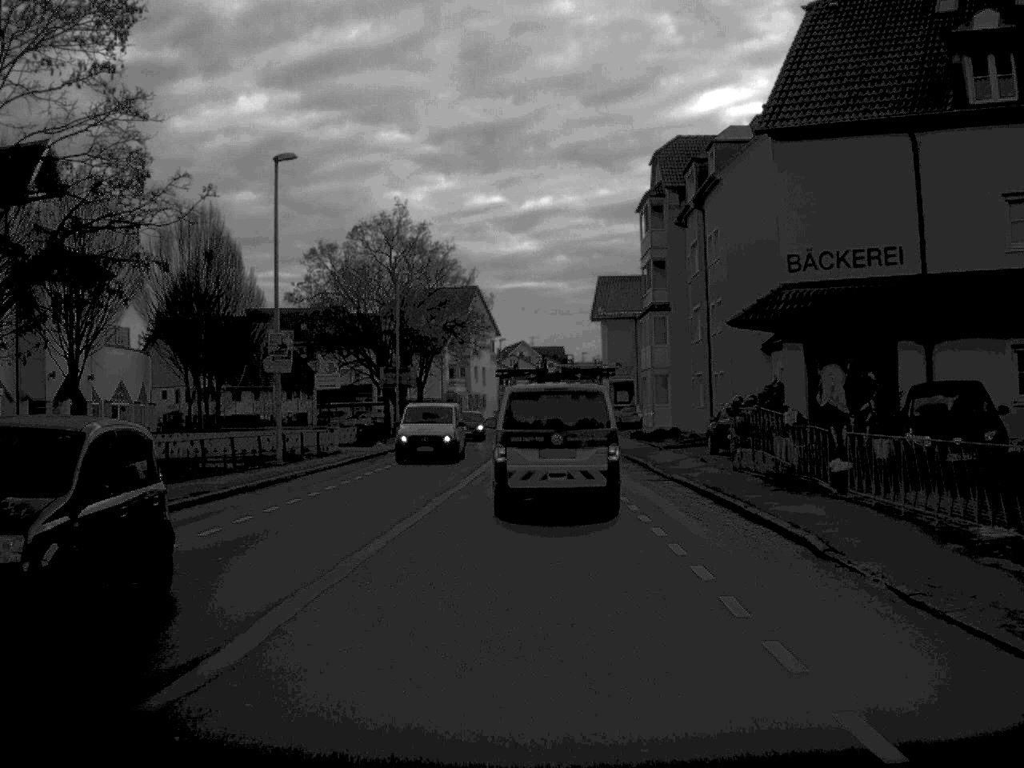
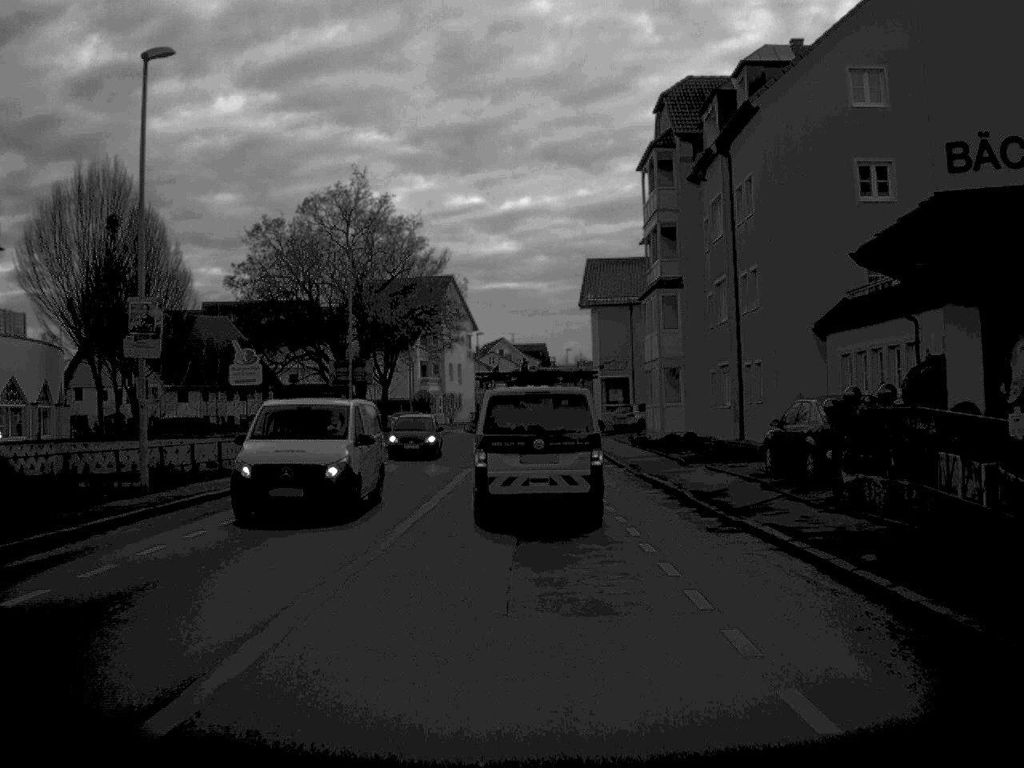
(+0.1, +11.4) m; +1°
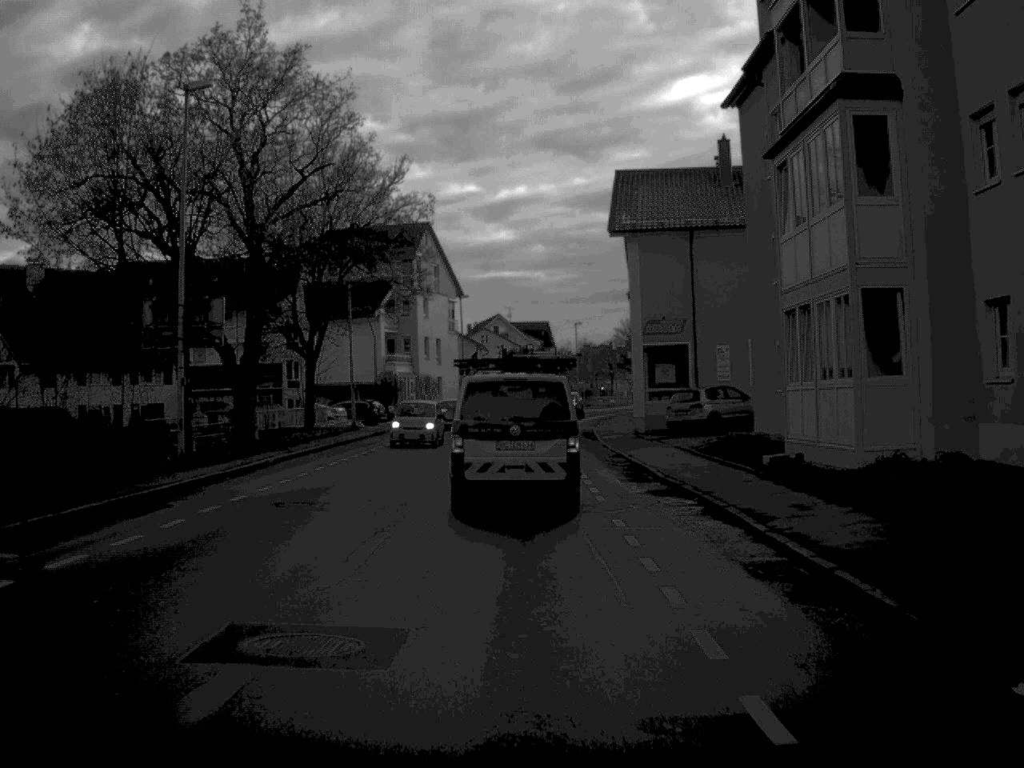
(0.0, +28.3) m; 0°
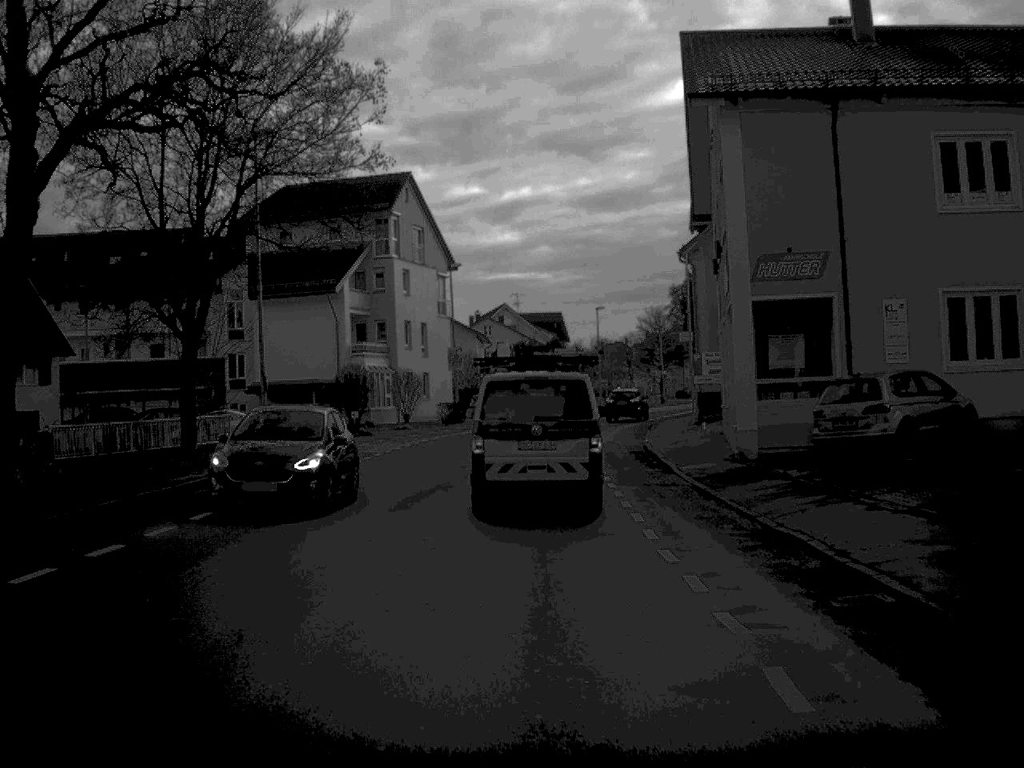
(-0.2, +21.4) m; -1°
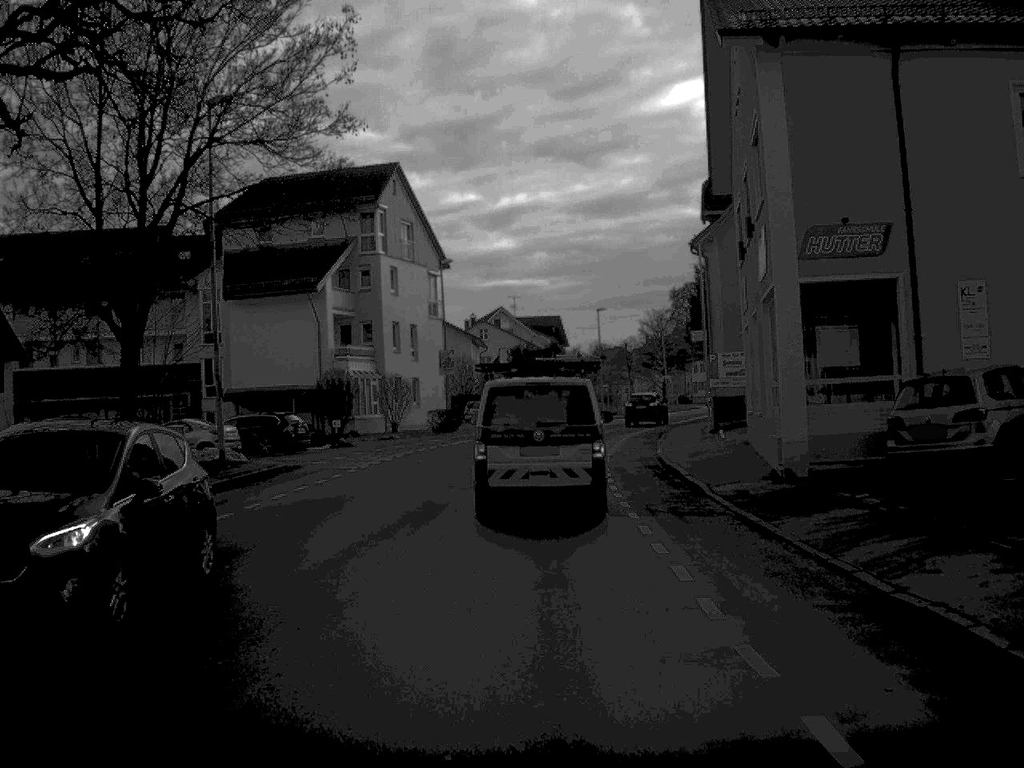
(0.0, +5.0) m; 0°
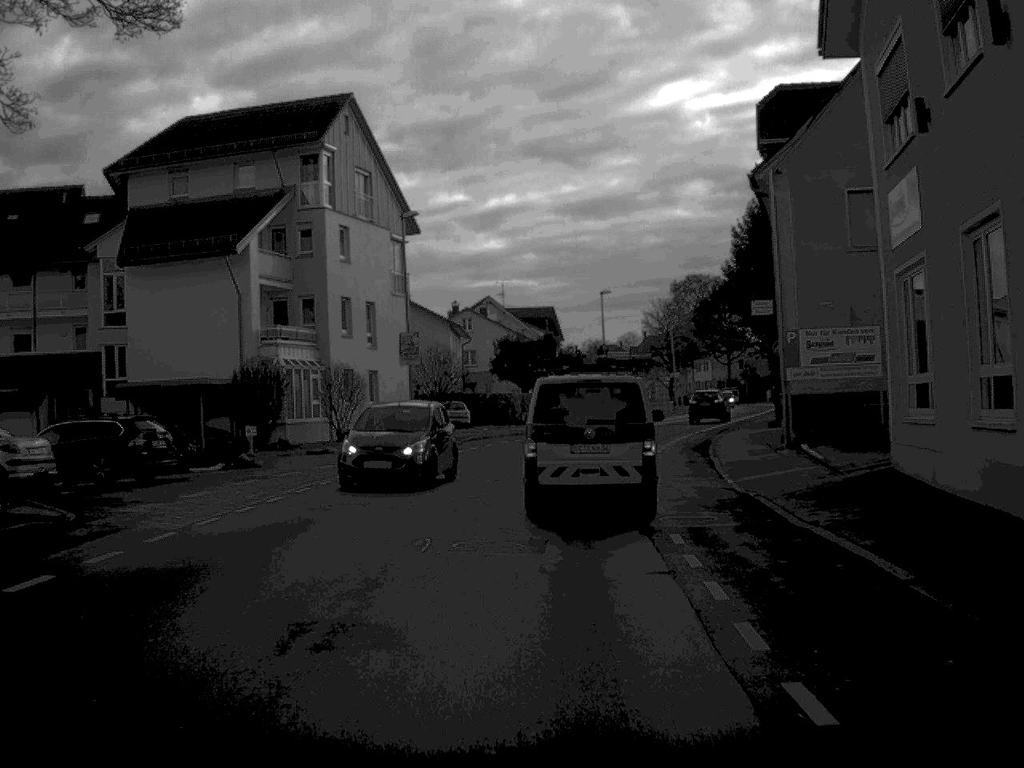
(0.0, +15.2) m; 0°
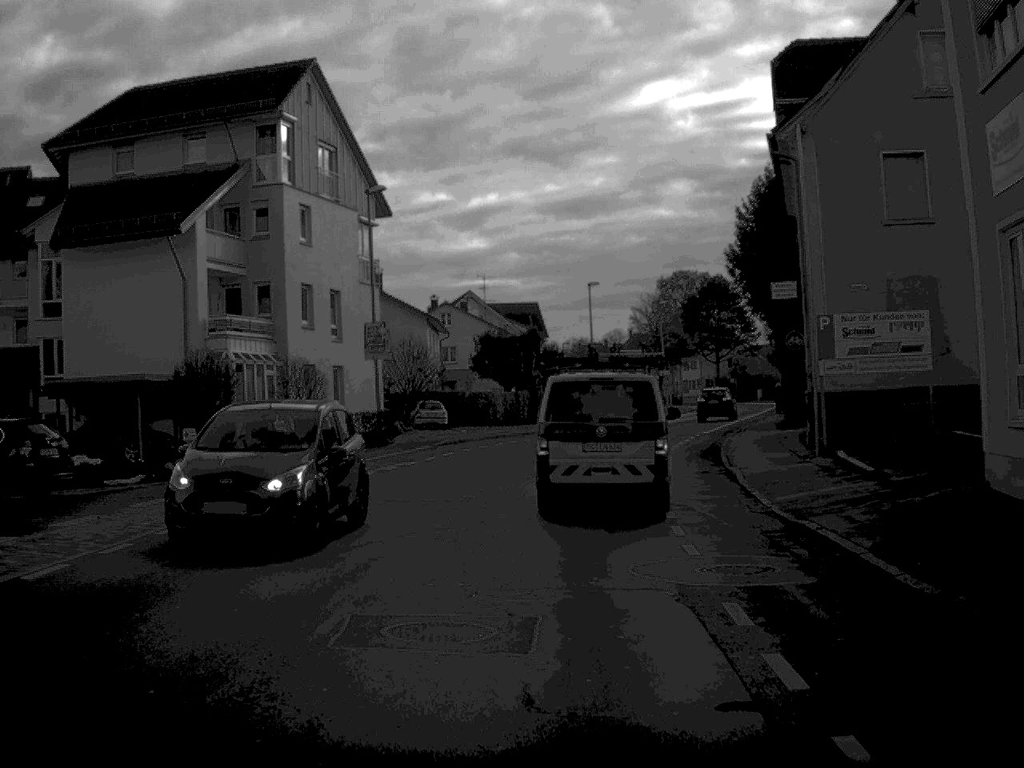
(0.0, +5.3) m; +1°
